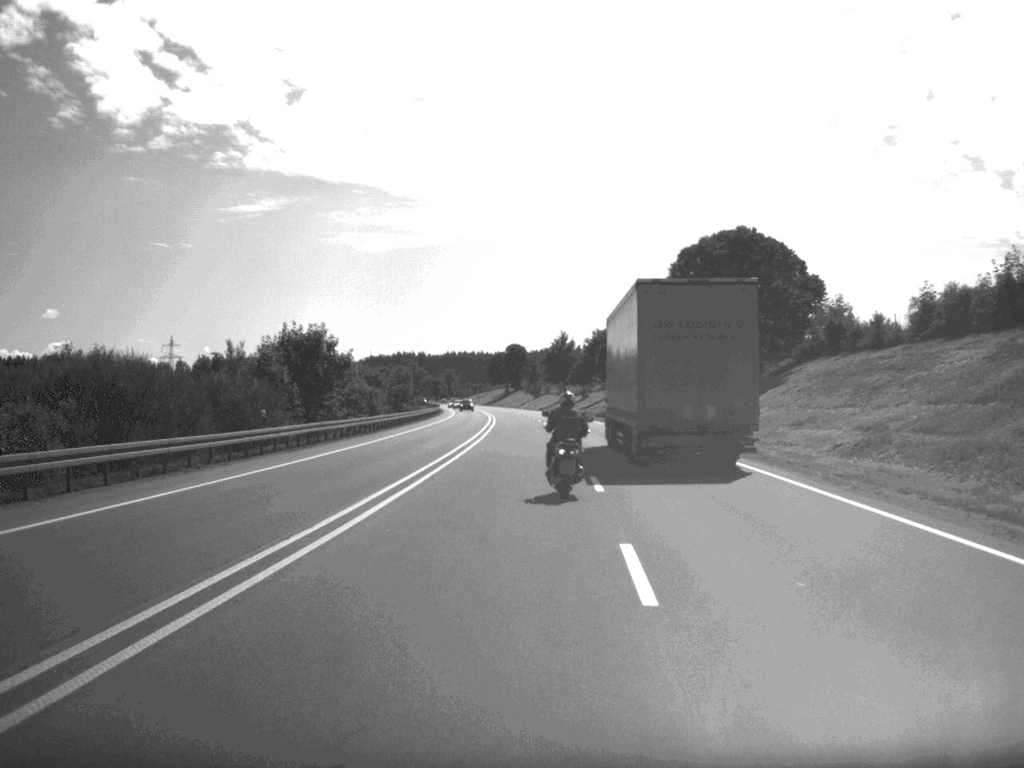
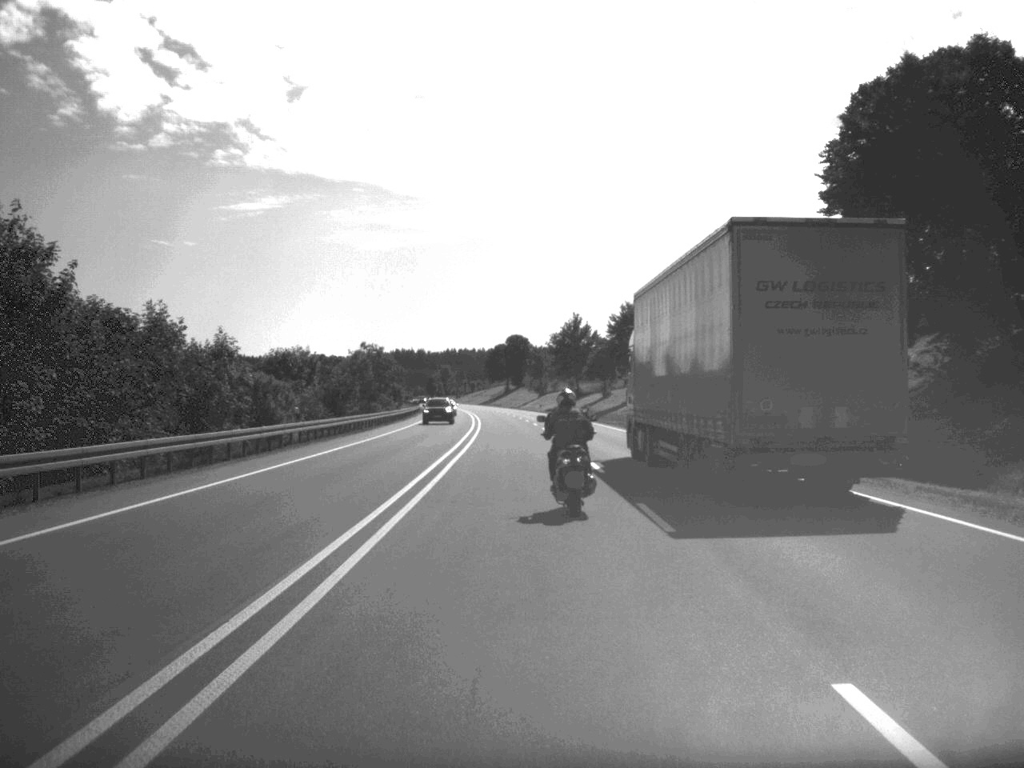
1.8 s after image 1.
(-0.1, +42.3) m; 0°
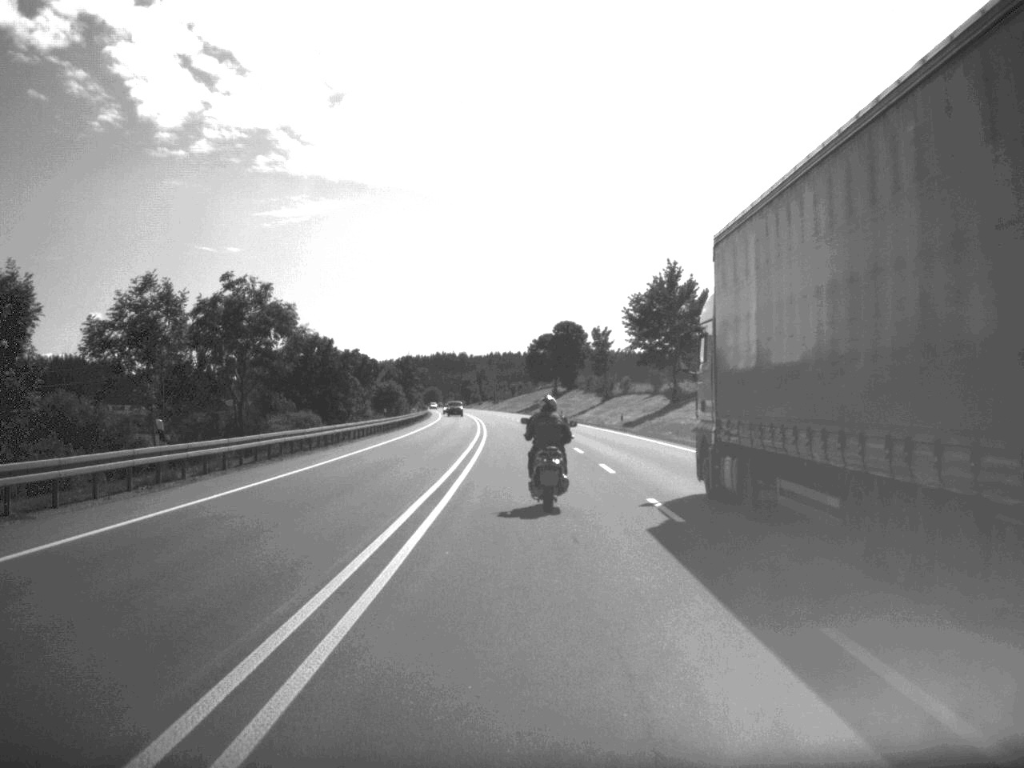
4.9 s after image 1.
(-1.3, +69.1) m; -2°
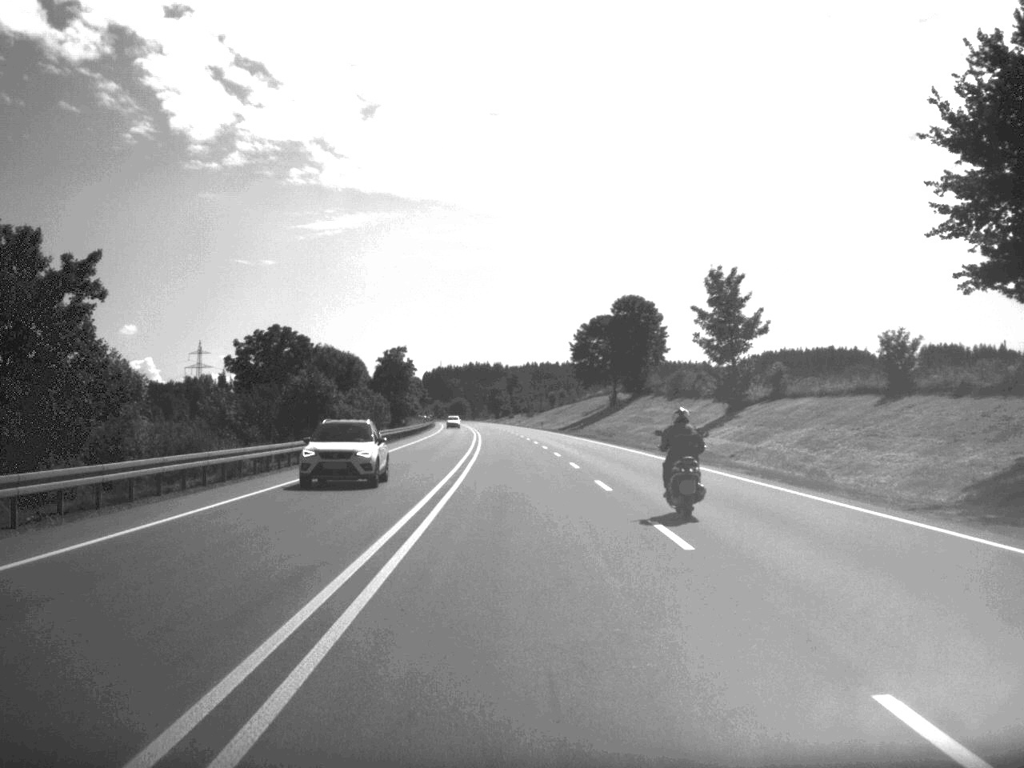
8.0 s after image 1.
(-1.1, +73.0) m; -2°
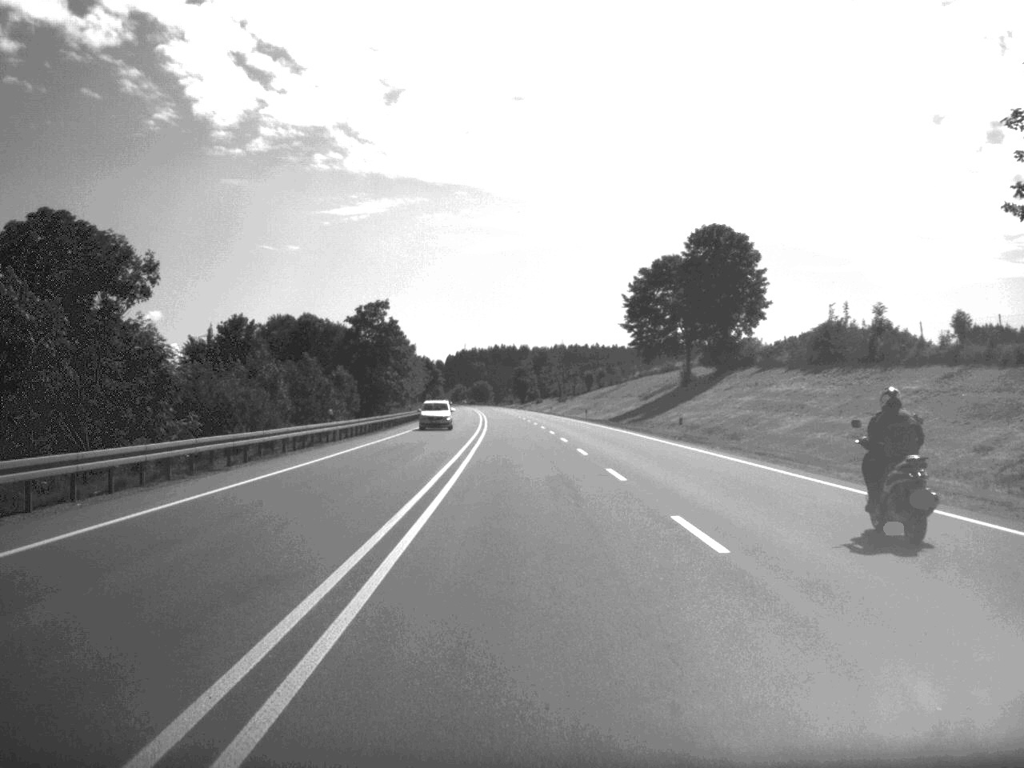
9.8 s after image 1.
(-0.7, +49.2) m; -1°
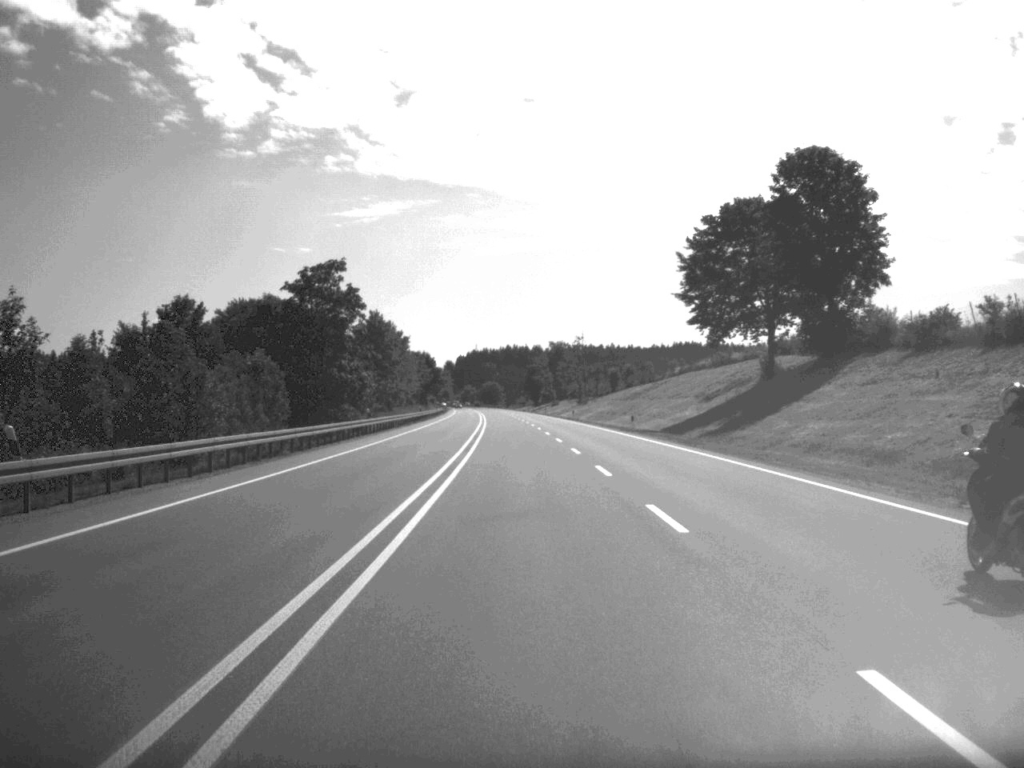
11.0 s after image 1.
(-0.2, +33.4) m; -1°
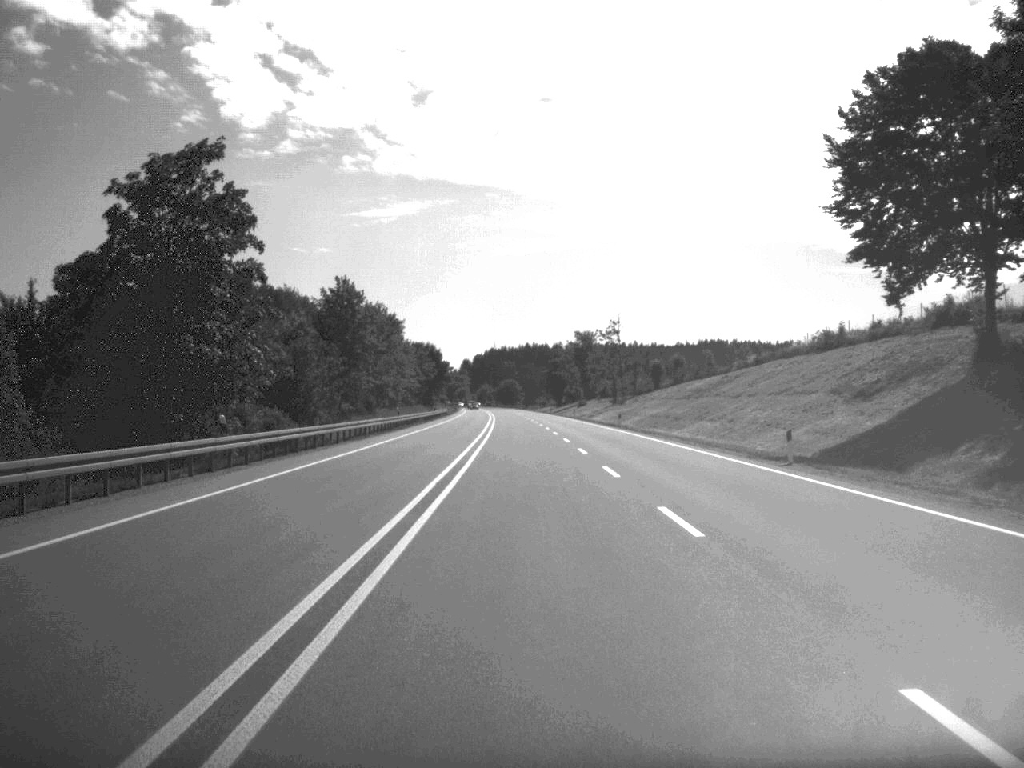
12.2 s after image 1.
(-0.4, +36.0) m; -1°
